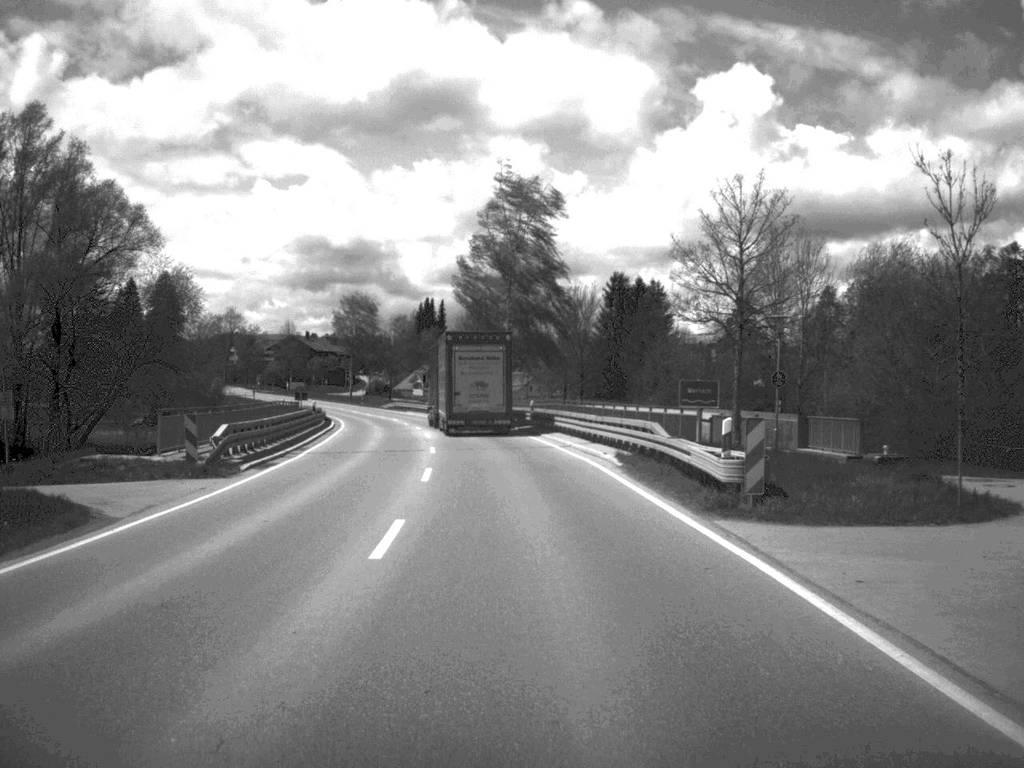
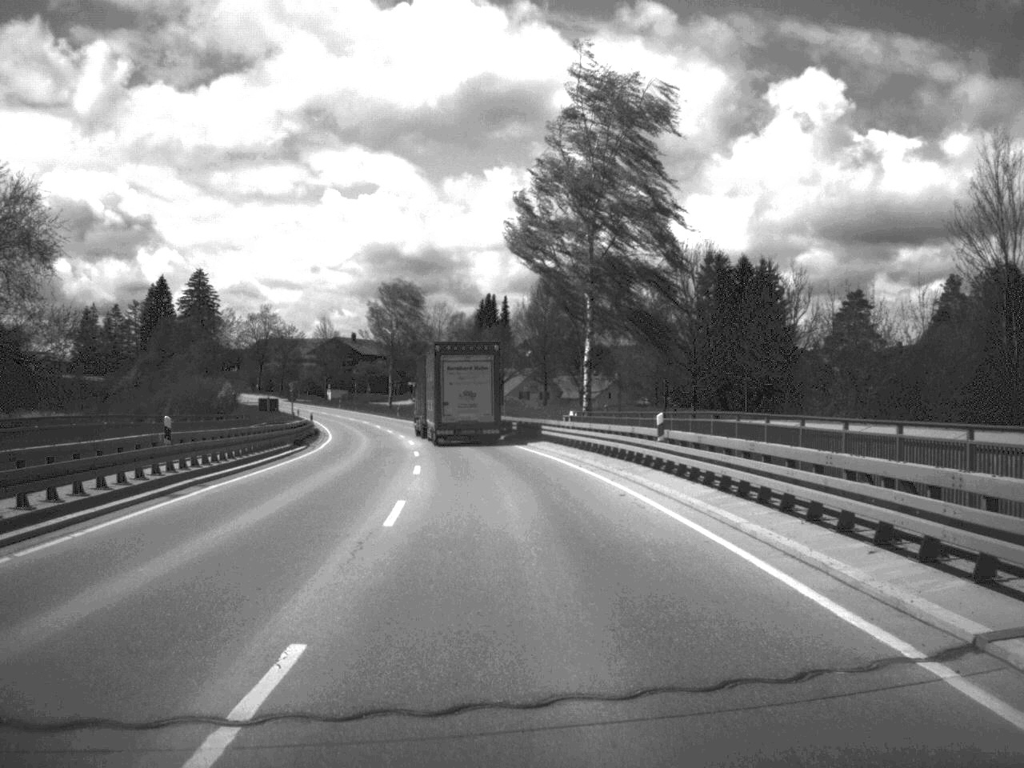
(-0.9, +31.7) m; -3°
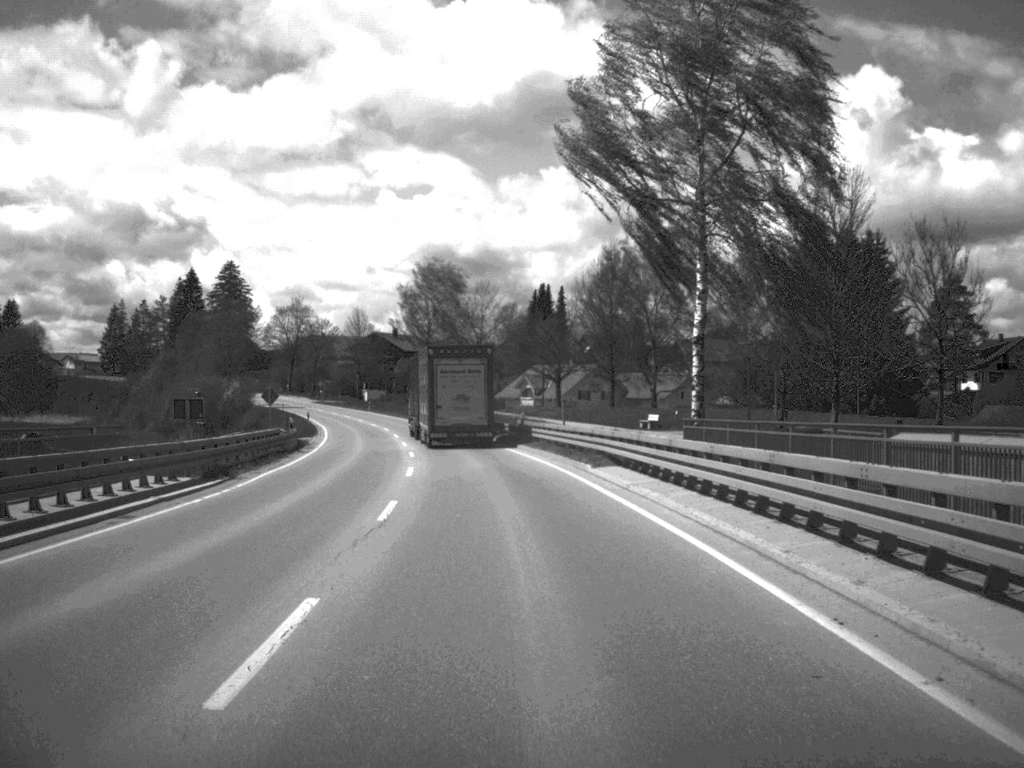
(-0.5, +21.5) m; -3°
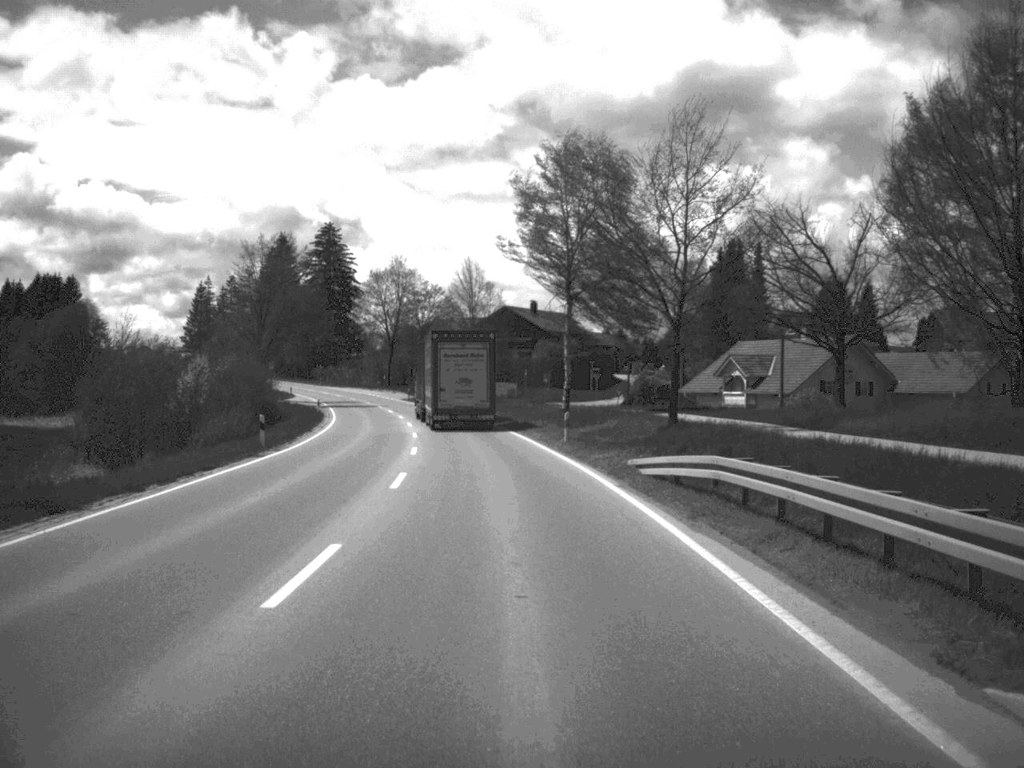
(-3.5, +56.0) m; -7°
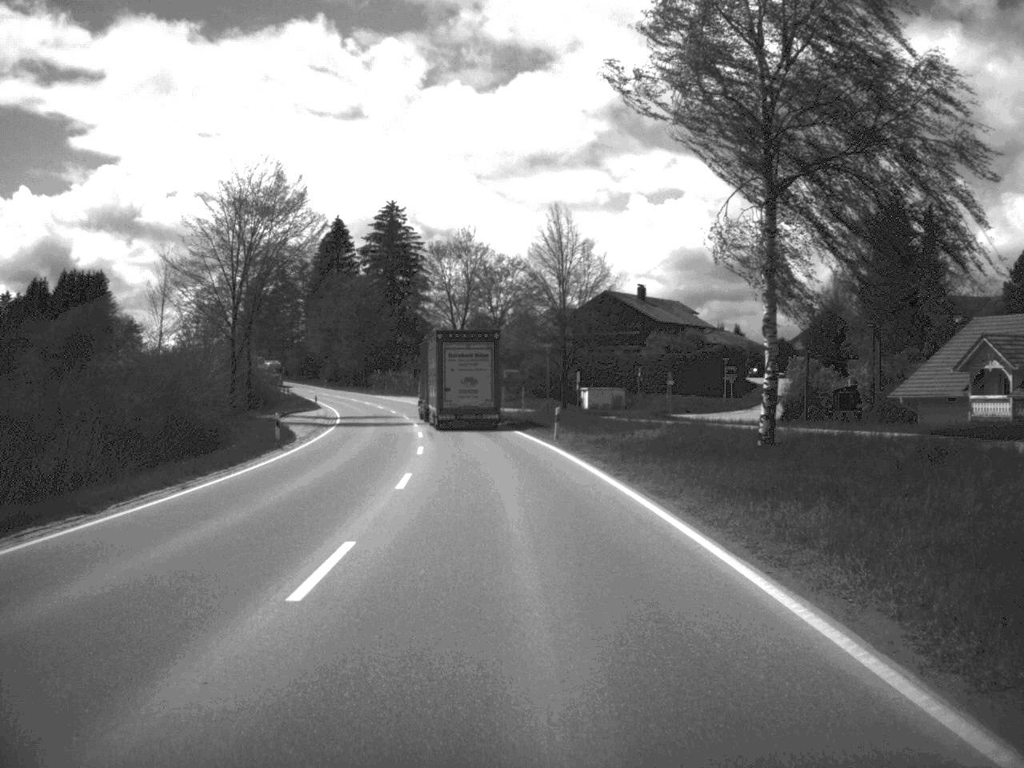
(-1.3, +35.3) m; -4°
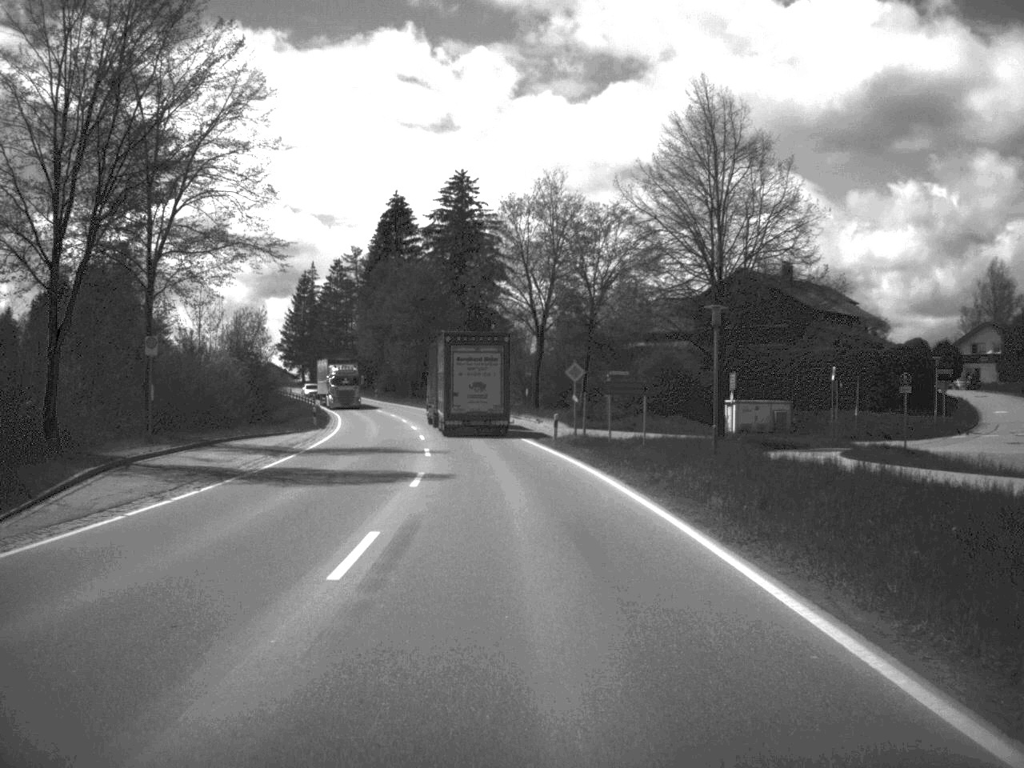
(-1.2, +34.1) m; -4°
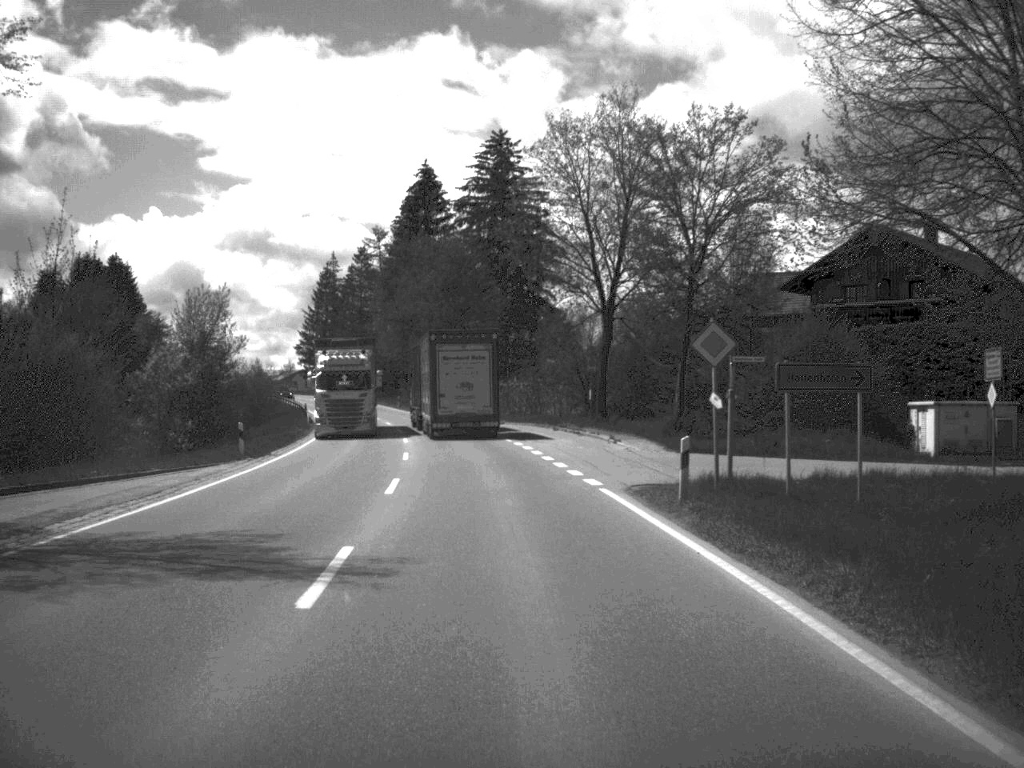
(-0.5, +25.1) m; -2°
